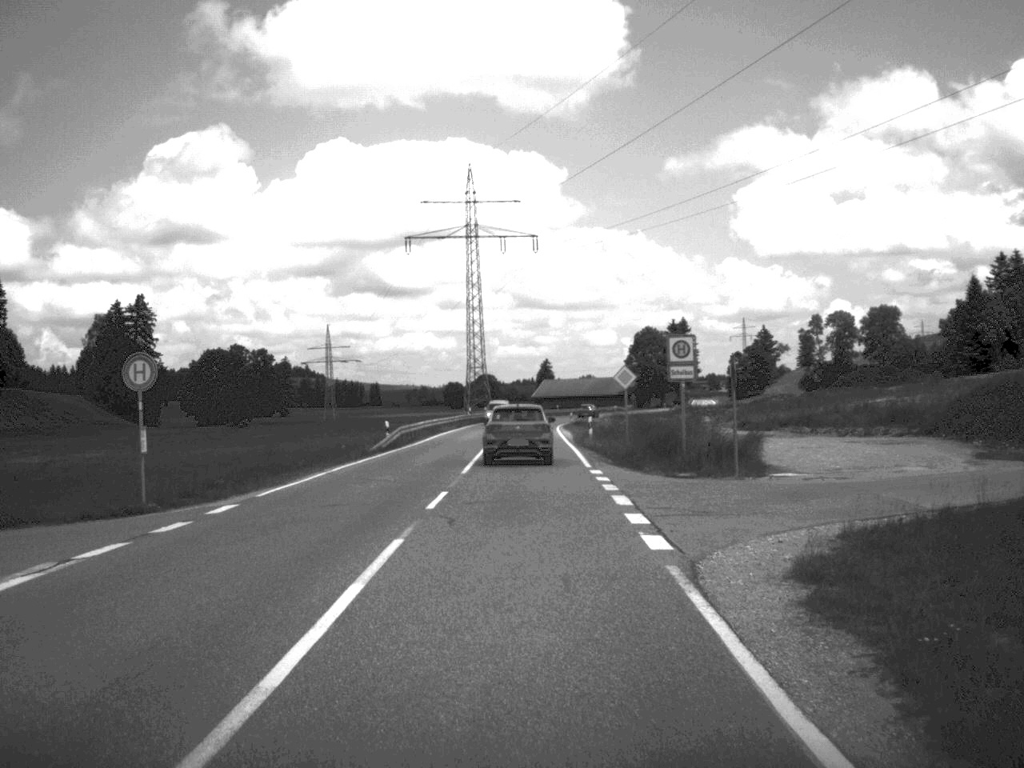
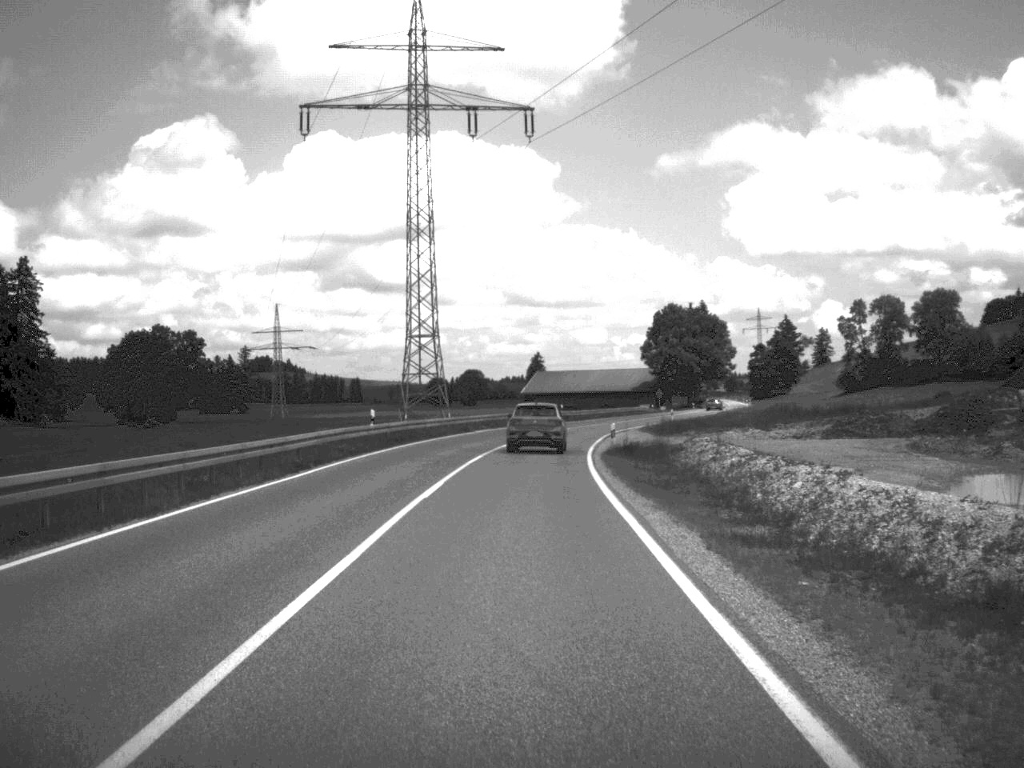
(+0.1, +56.6) m; 0°
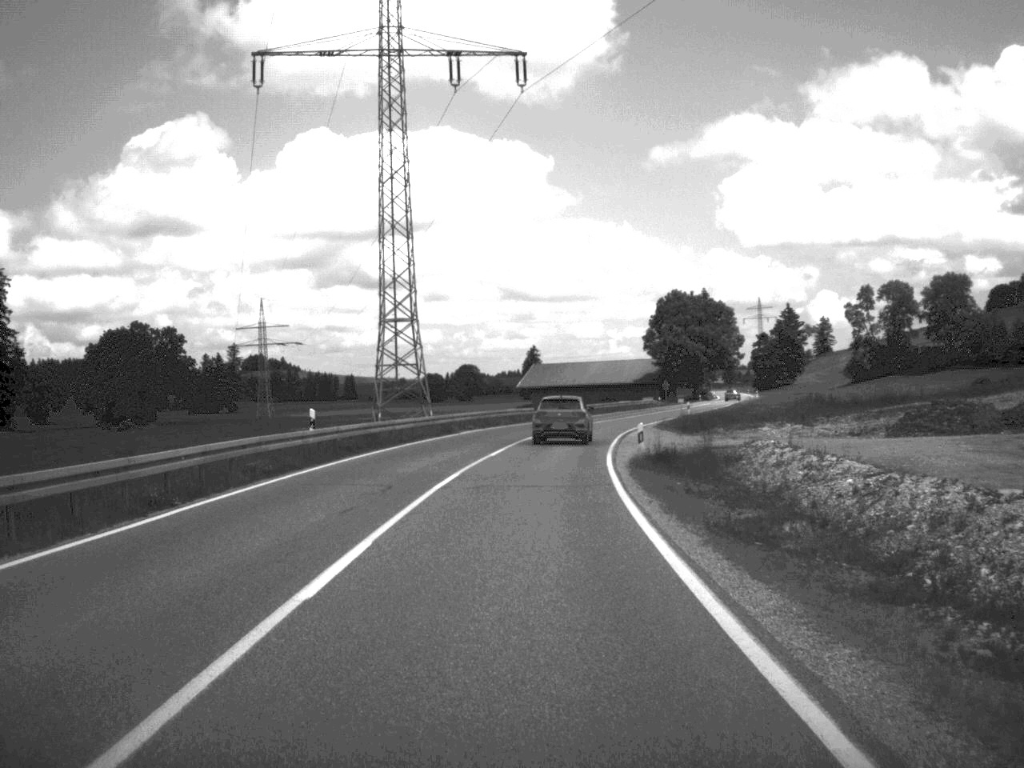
(0.0, +11.1) m; 0°
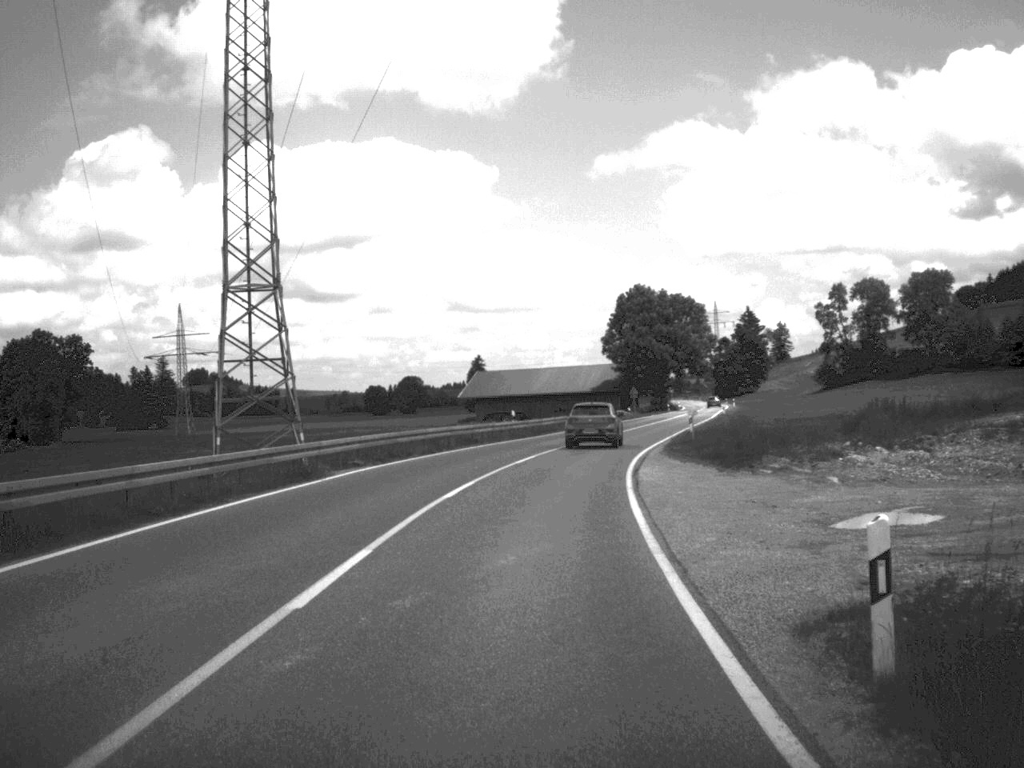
(+0.4, +23.3) m; +2°
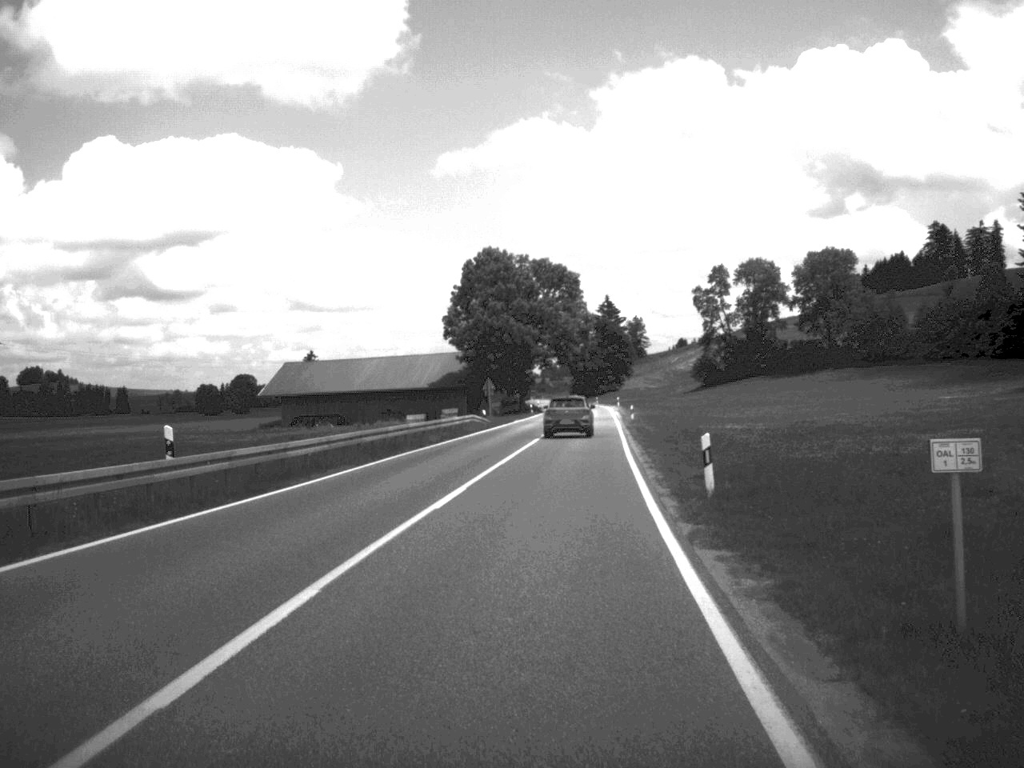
(+2.3, +38.2) m; +7°
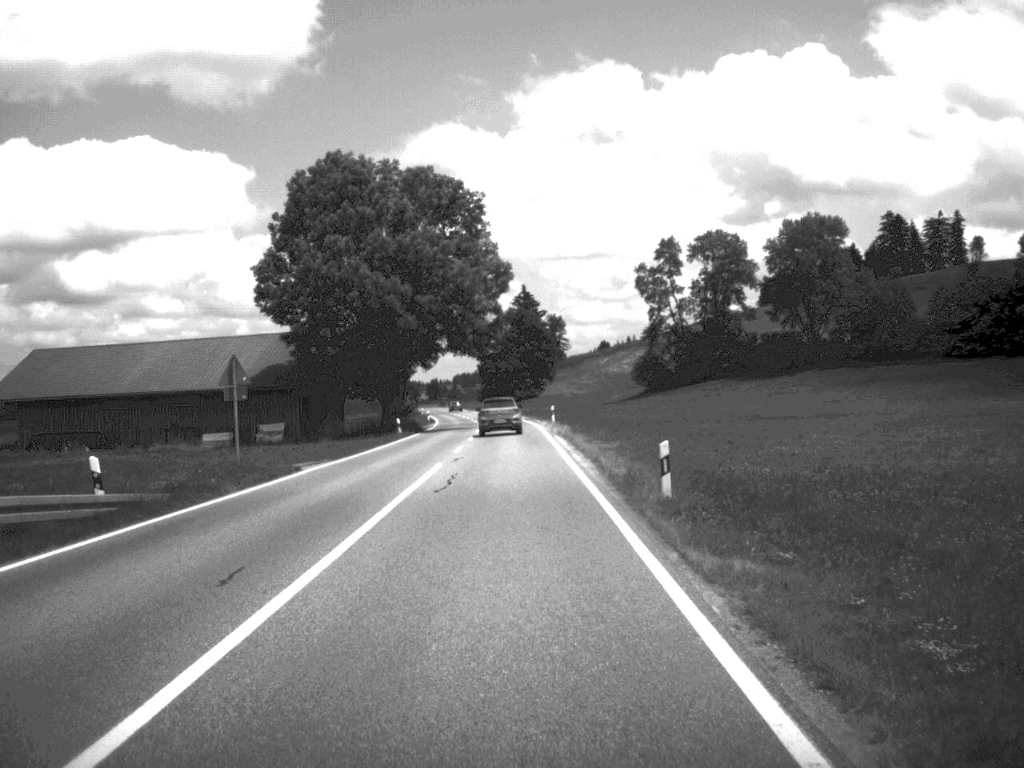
(+2.4, +50.6) m; +4°
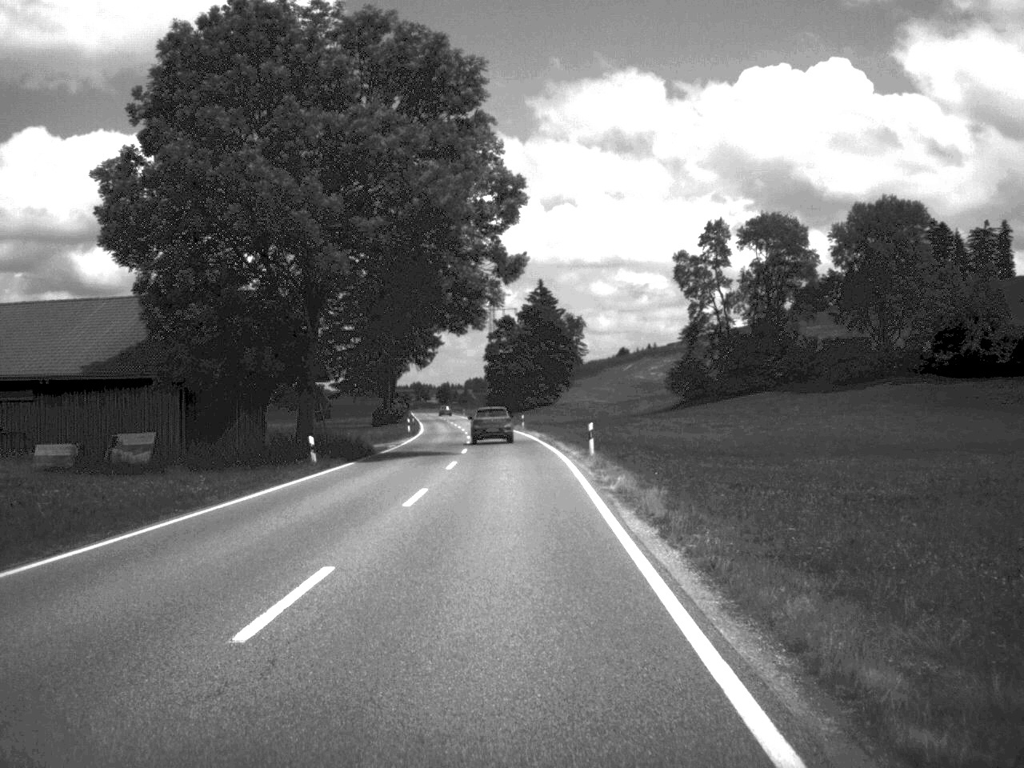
(-0.1, +29.3) m; -1°
